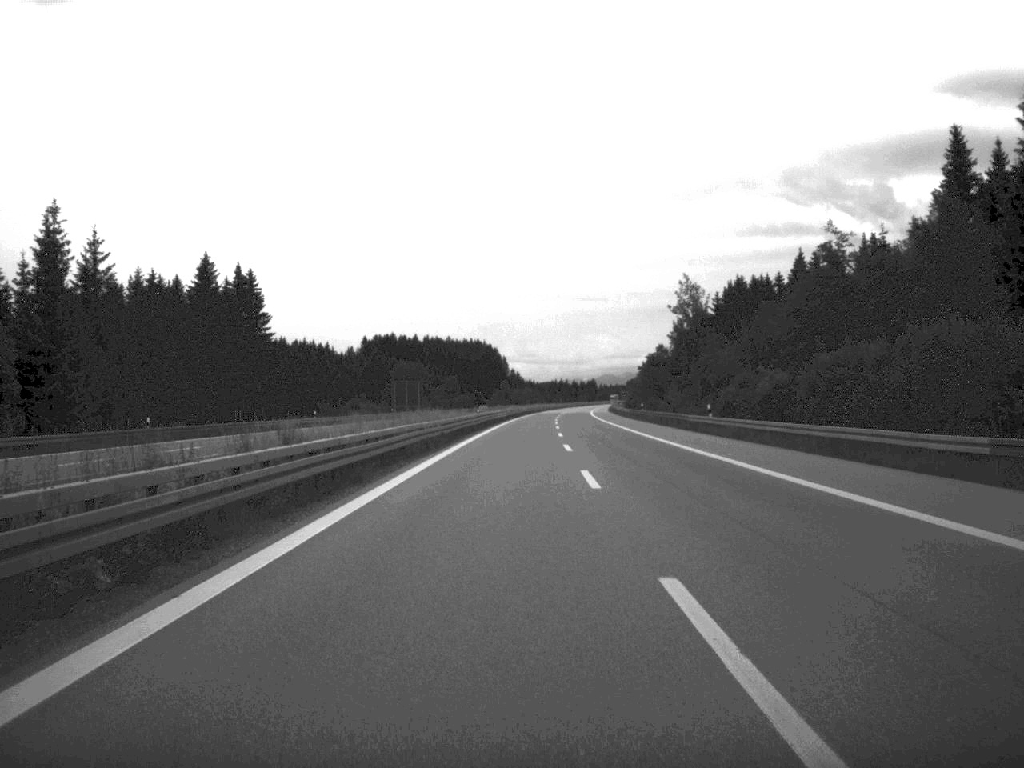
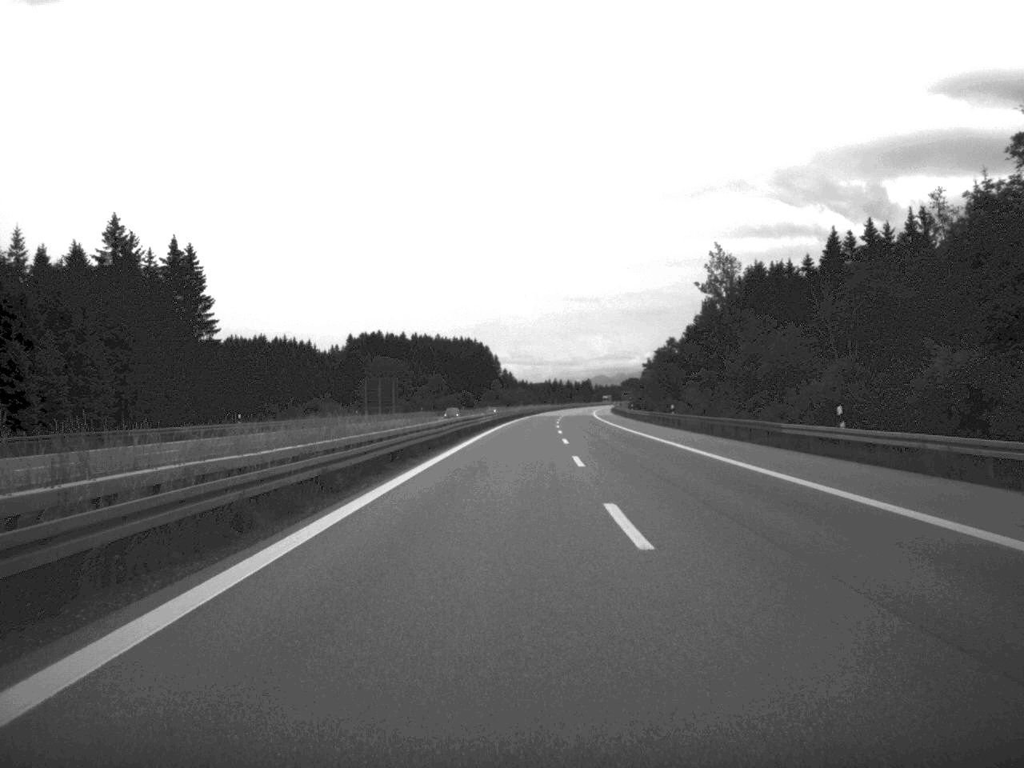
(+0.1, +27.3) m; 0°
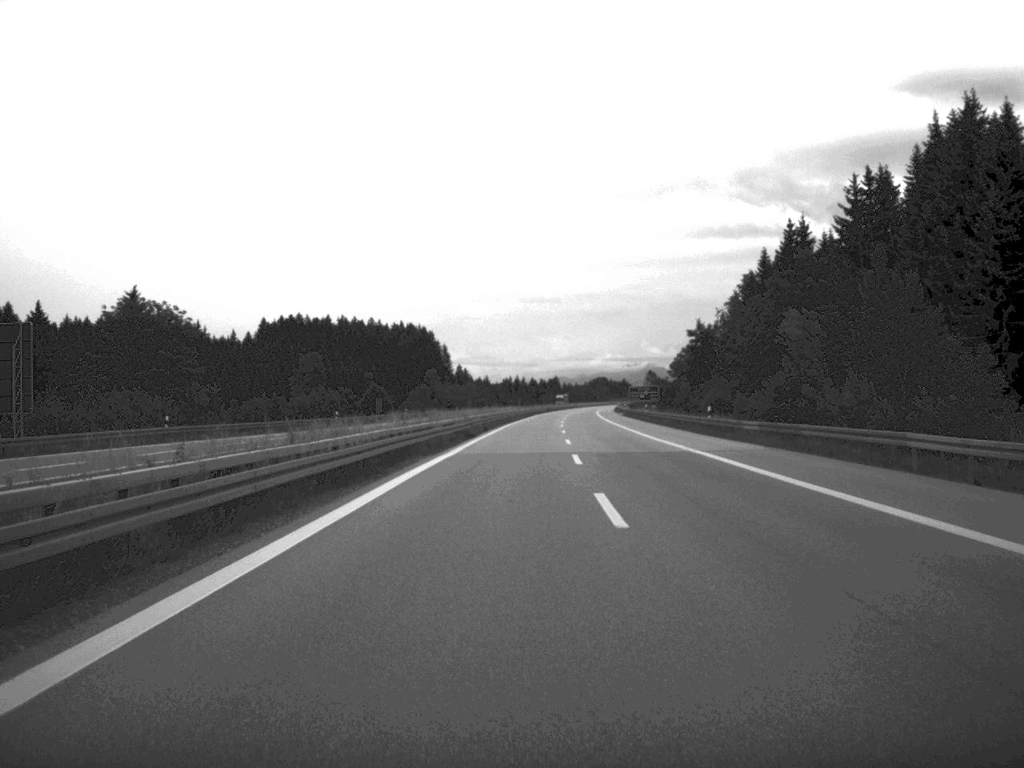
(+1.8, +117.1) m; +2°
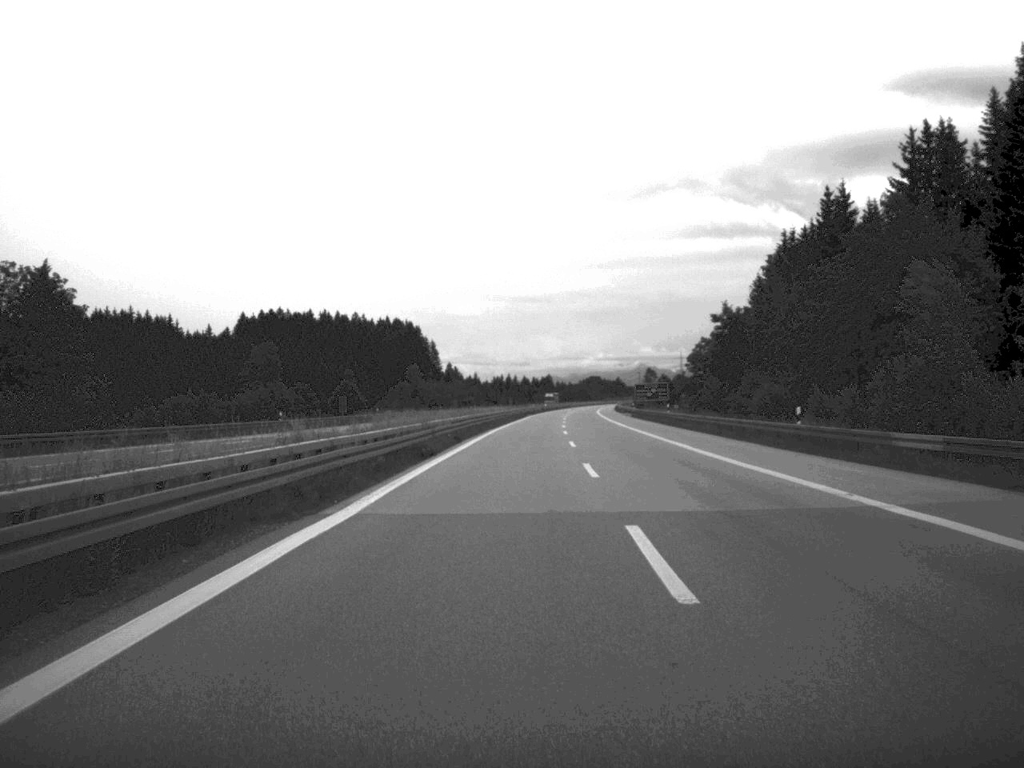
(+0.1, +22.6) m; 0°
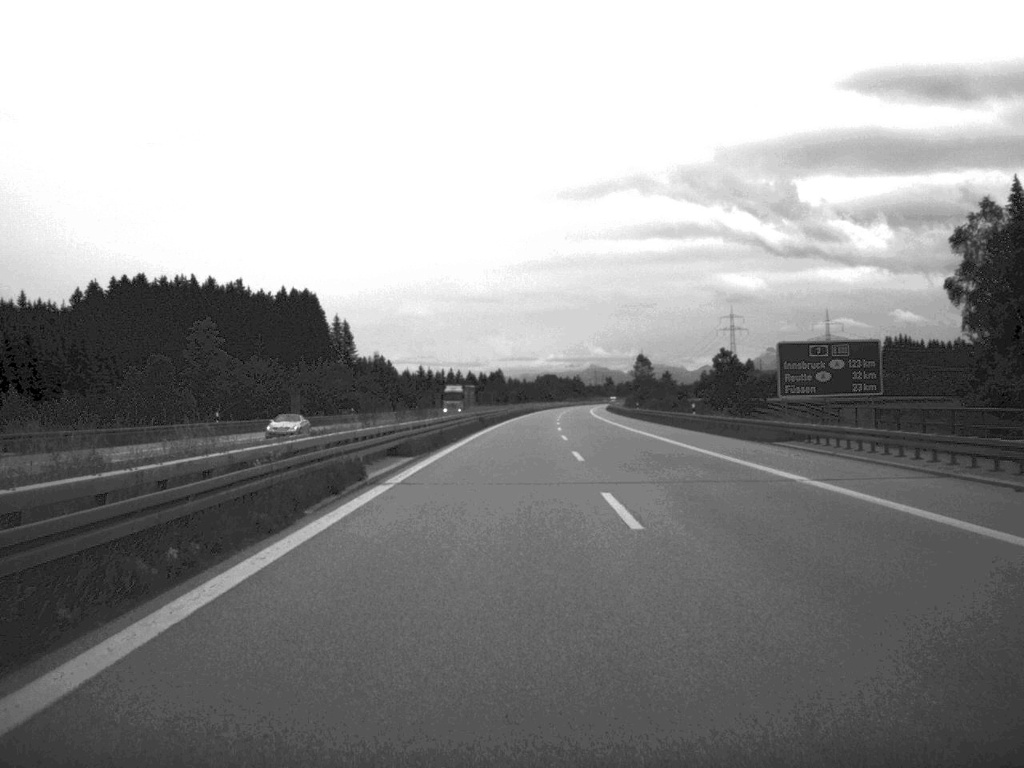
(+2.1, +118.1) m; +2°
